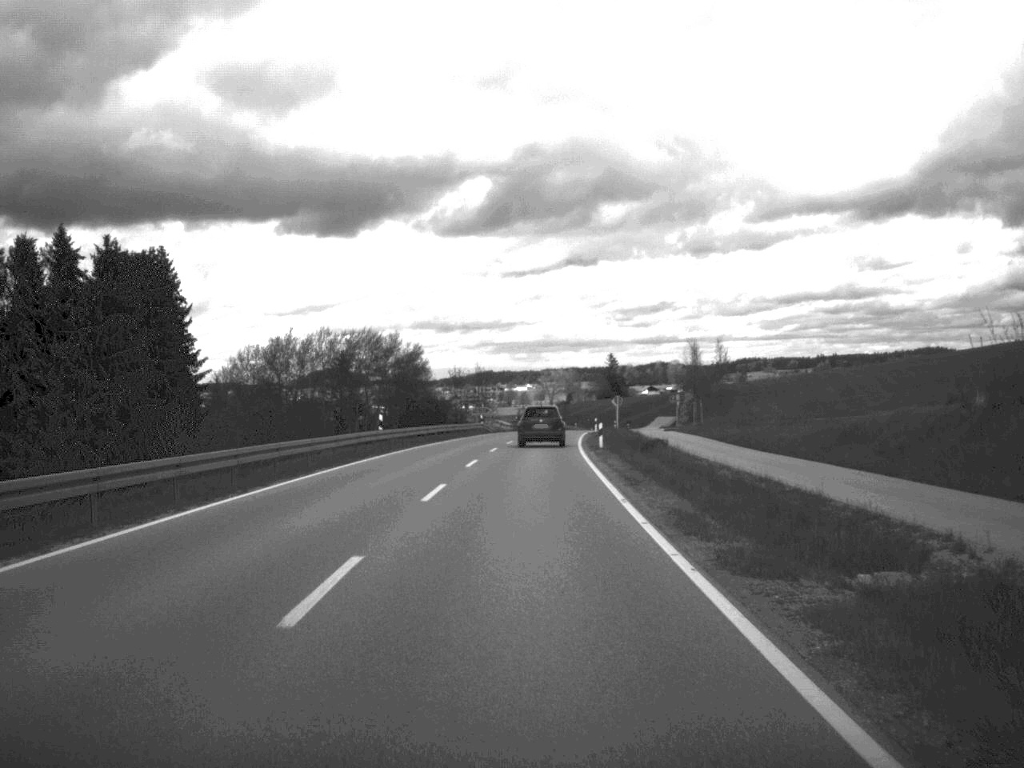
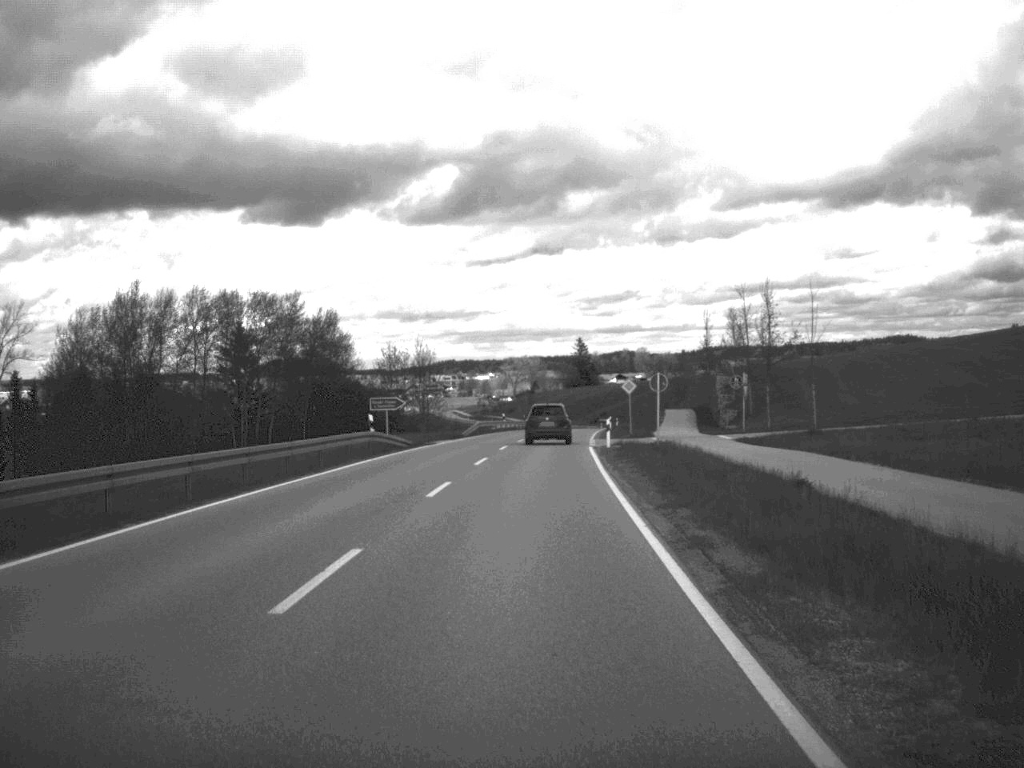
(+0.6, +46.3) m; +2°
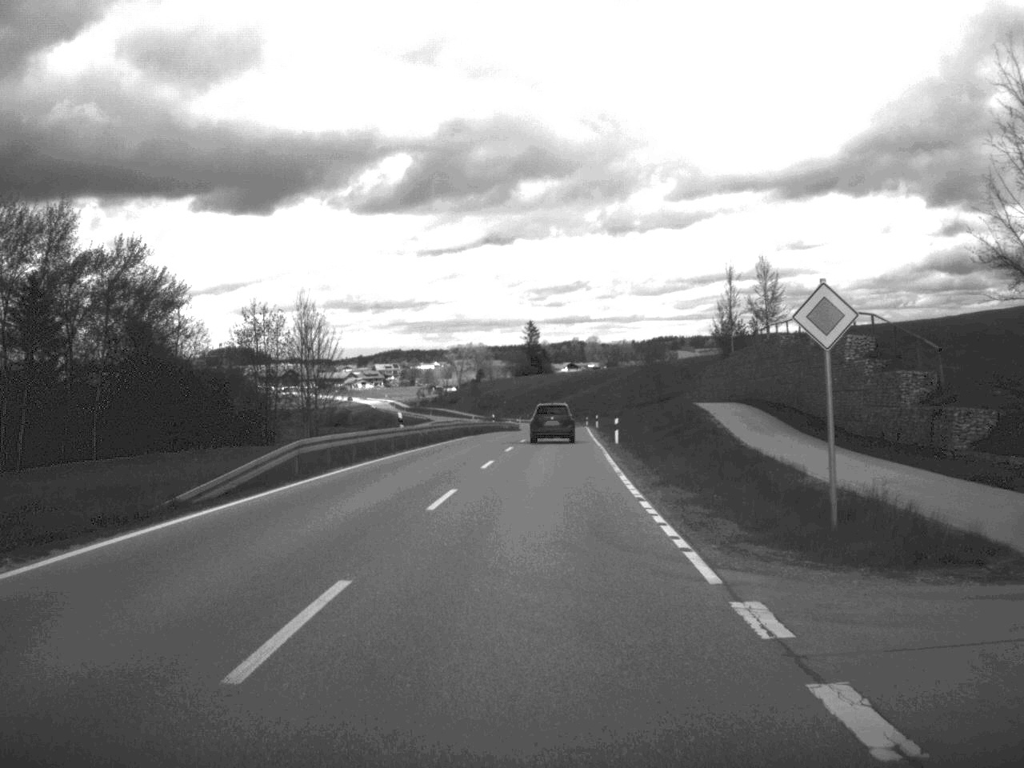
(+0.9, +49.2) m; +2°
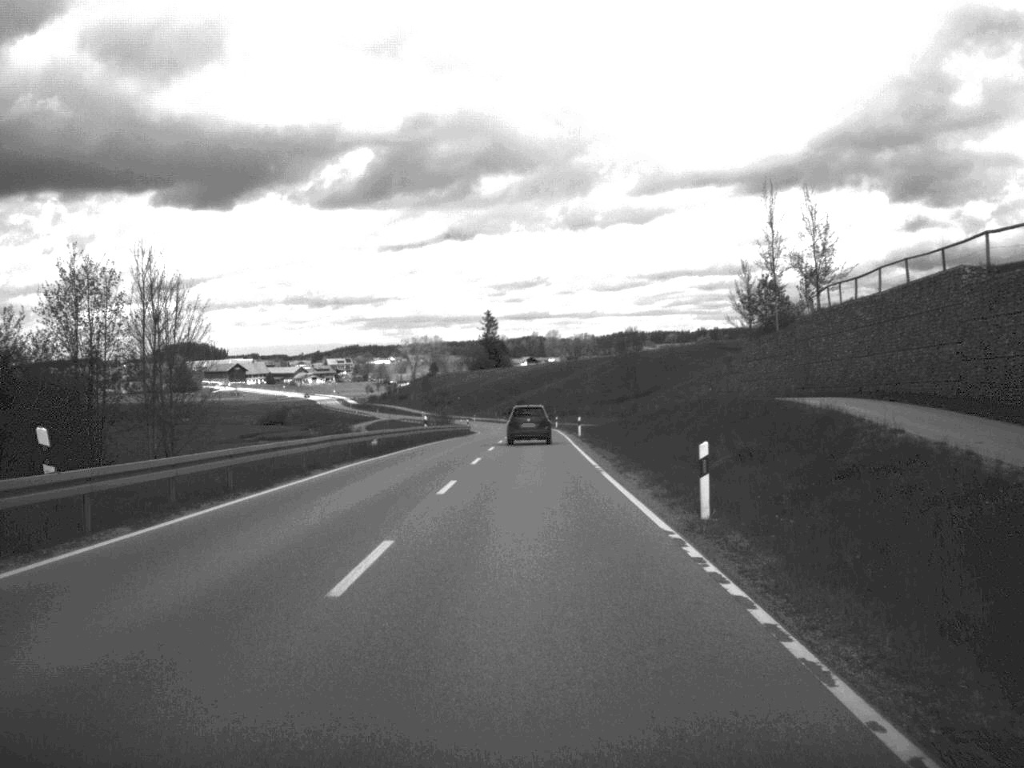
(+0.5, +32.0) m; +2°
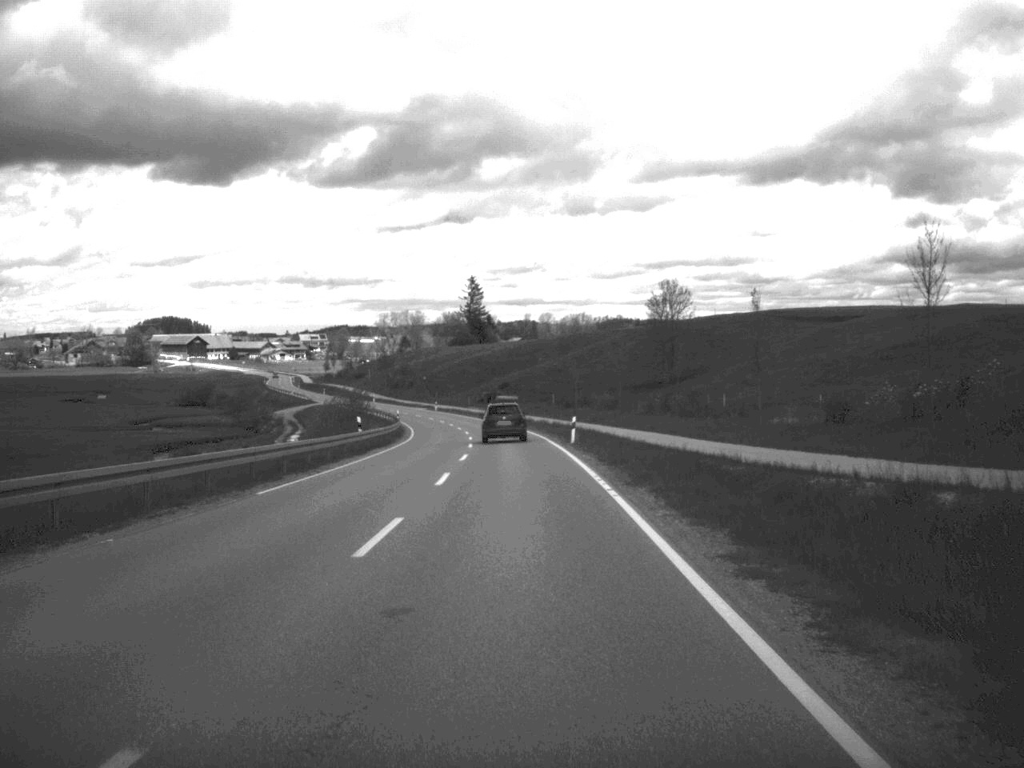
(+0.5, +67.4) m; 0°
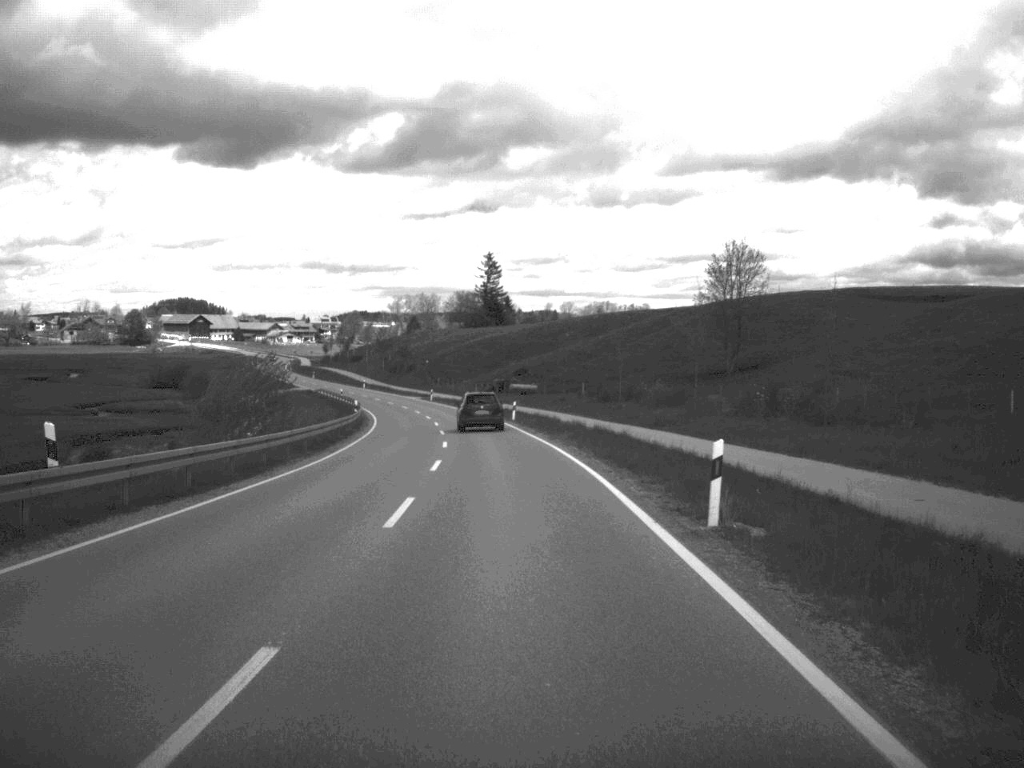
(-0.2, +32.7) m; -1°
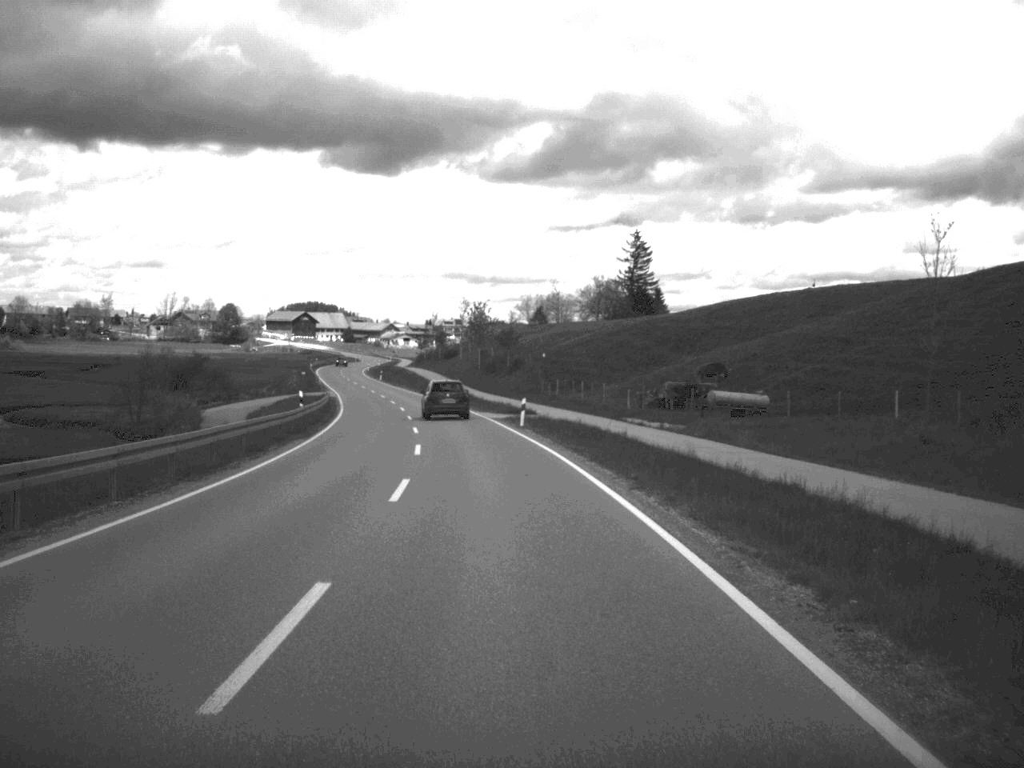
(-3.4, +67.6) m; -6°
